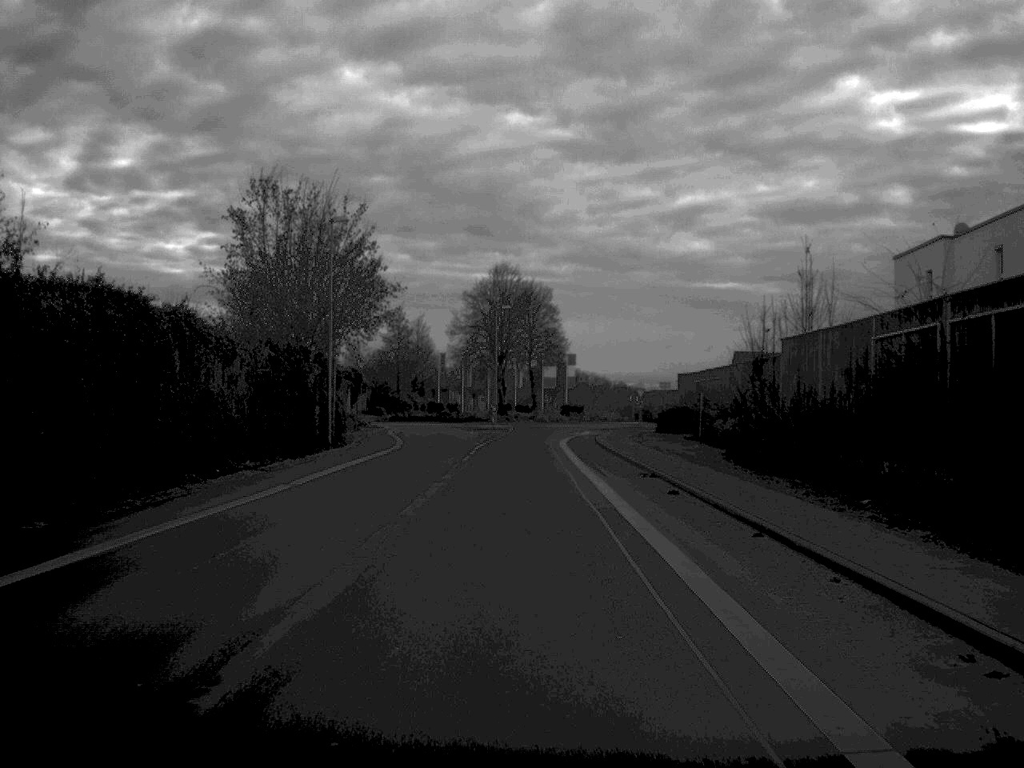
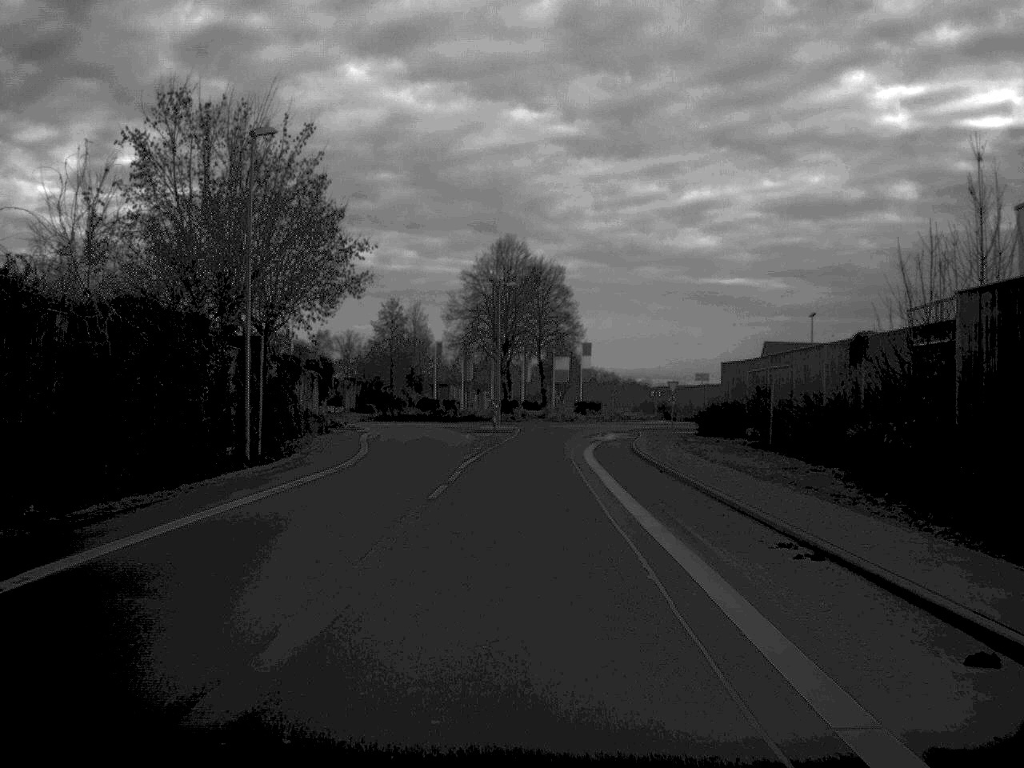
(-0.1, +14.9) m; 0°
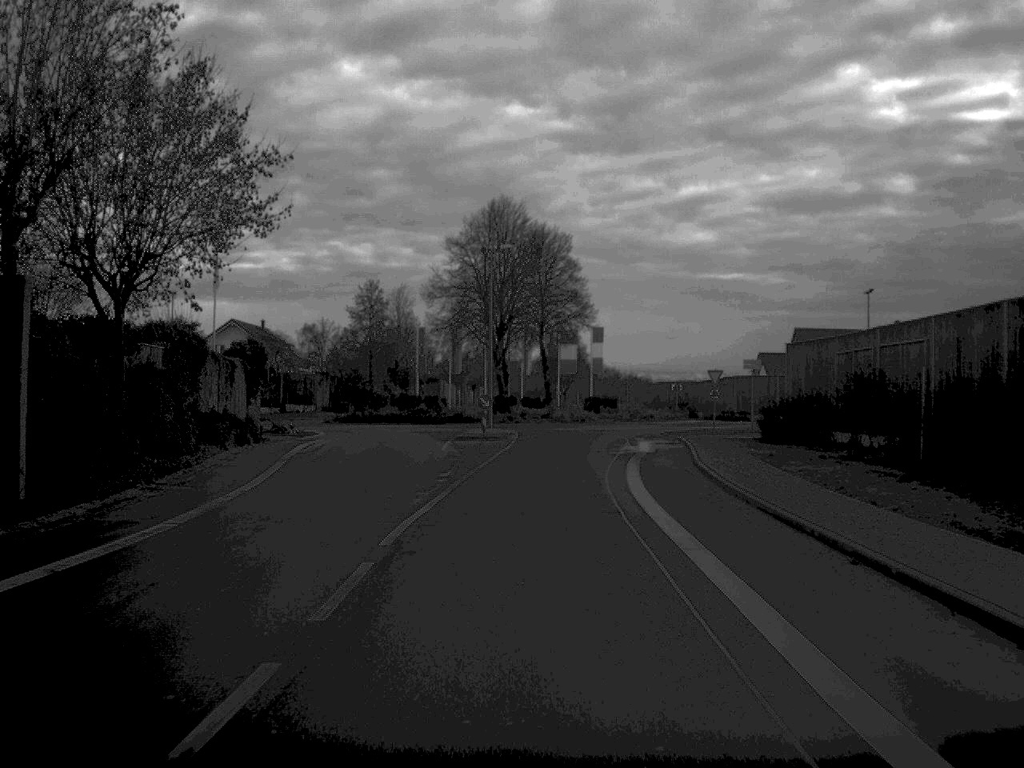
(0.0, +16.4) m; 0°
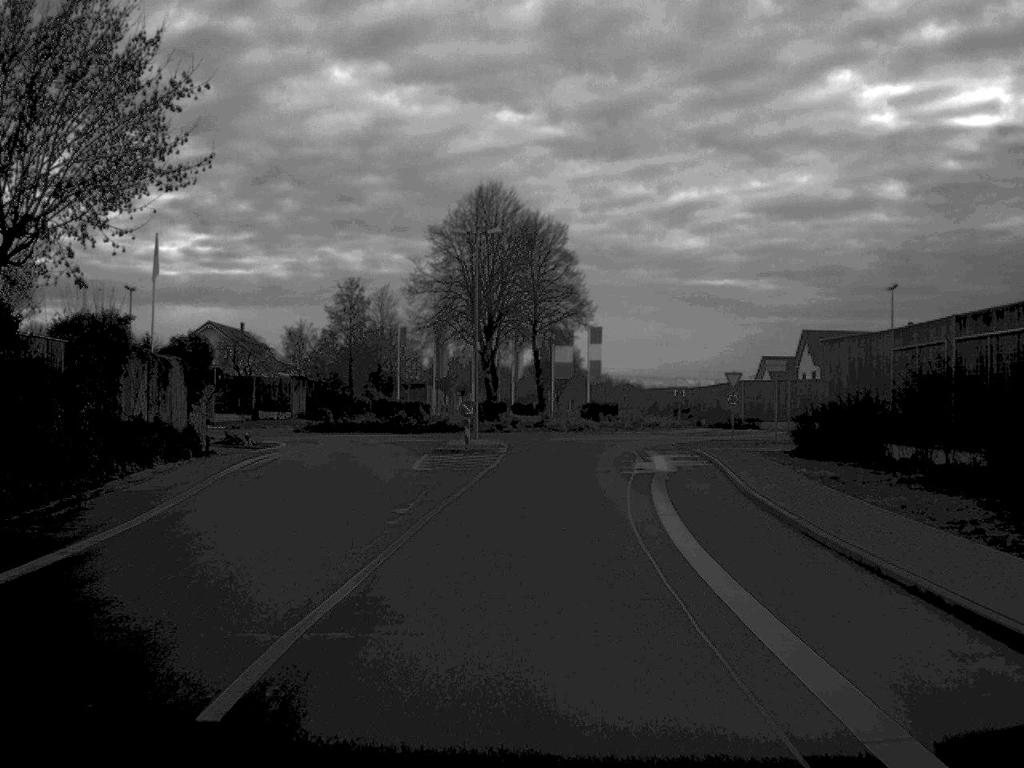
(0.0, +7.2) m; 0°
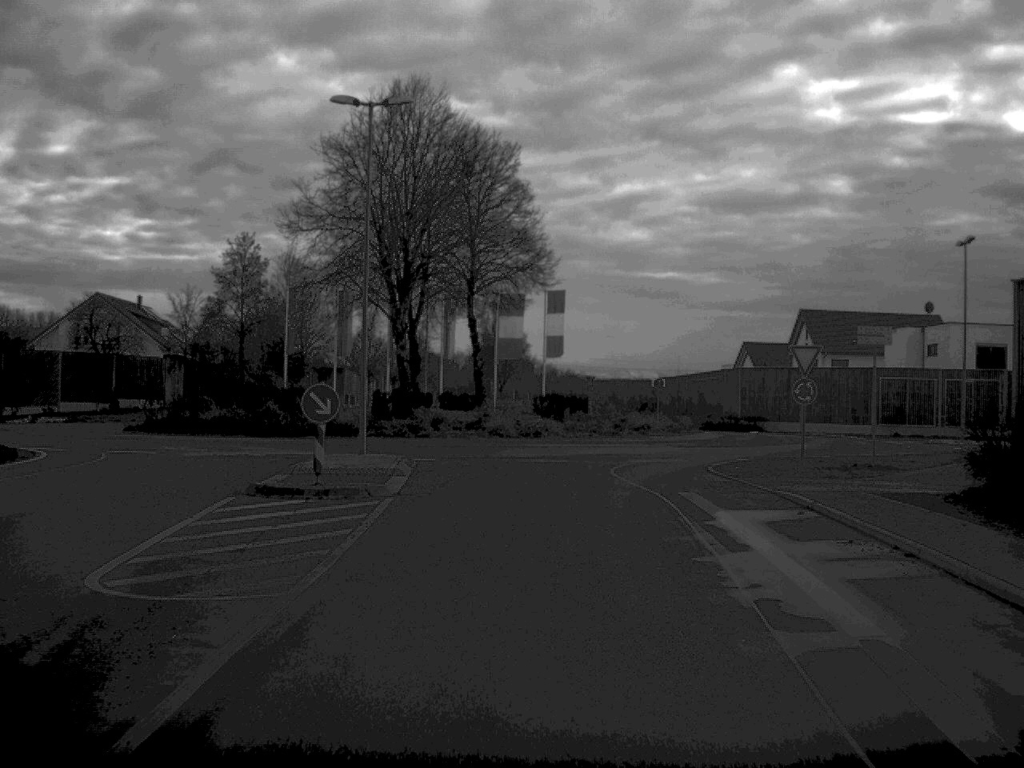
(+0.4, +20.8) m; +2°
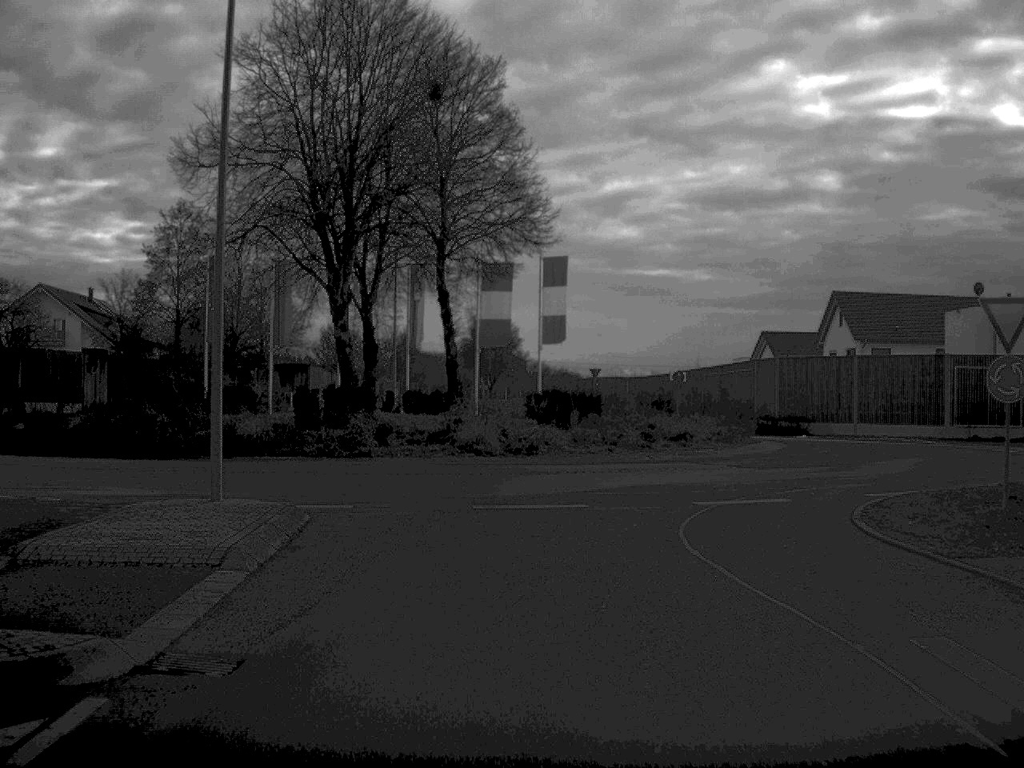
(+0.1, +13.0) m; 0°
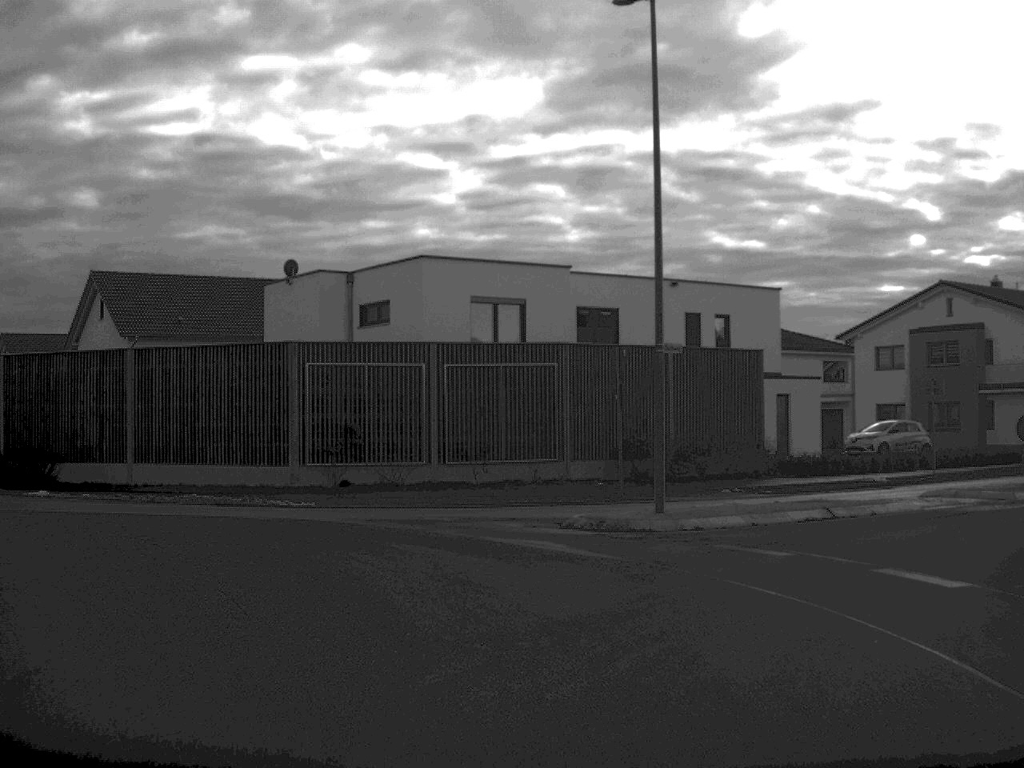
(+4.7, +22.9) m; +33°
